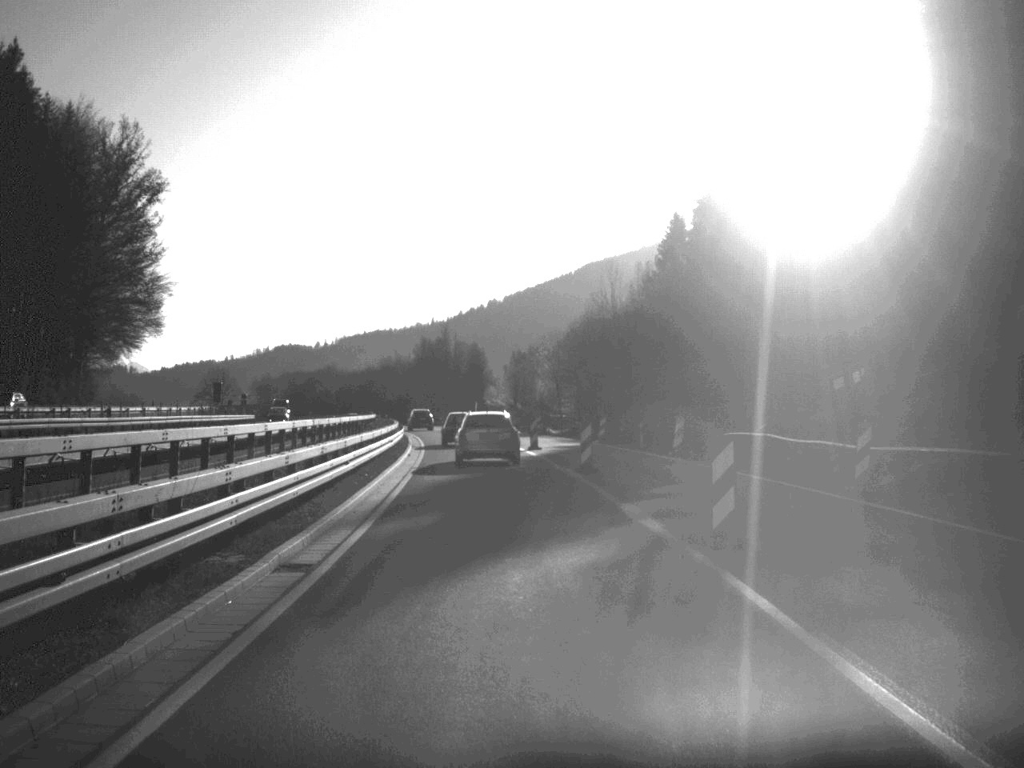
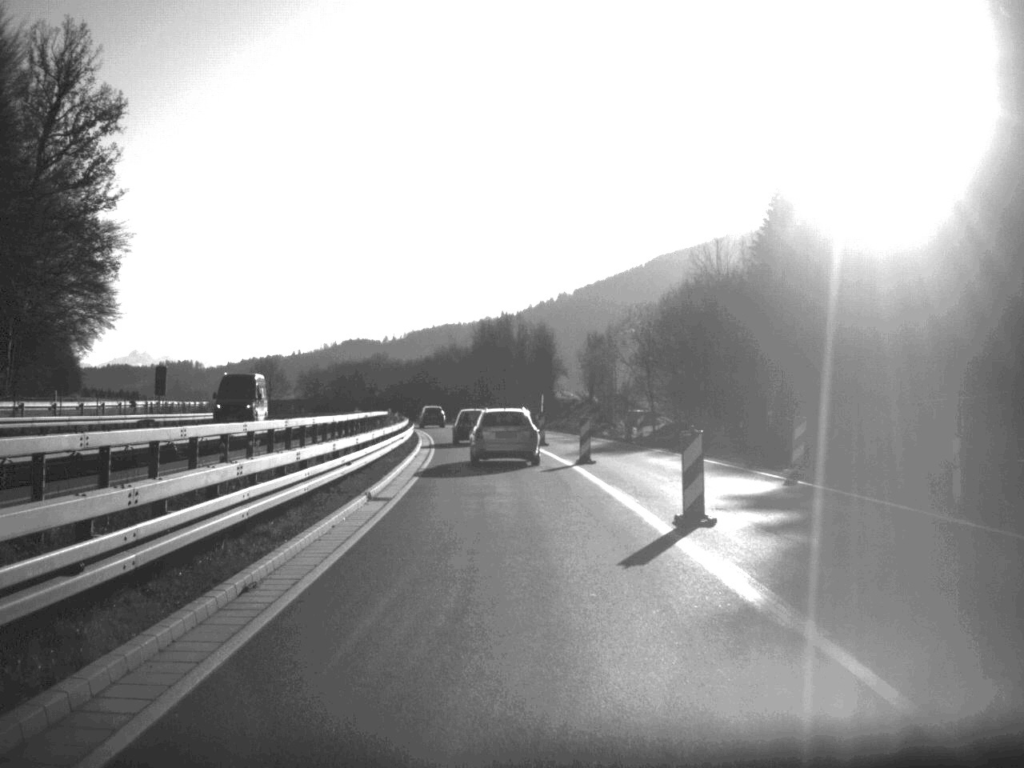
(-0.9, +31.7) m; -3°
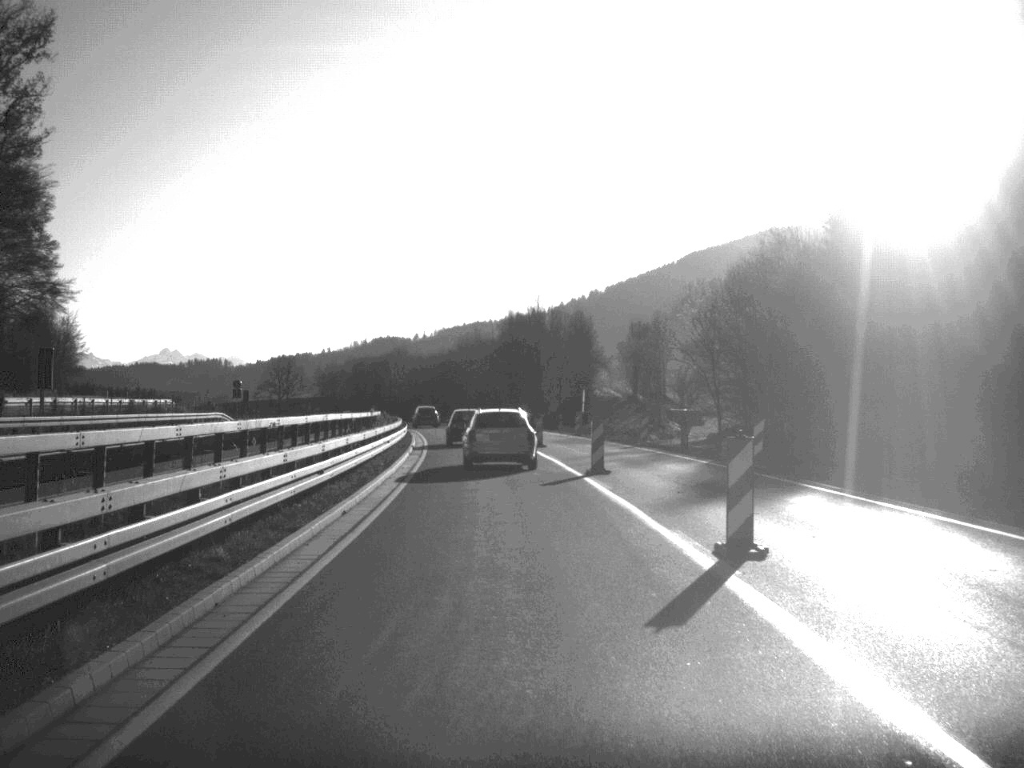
(-0.3, +20.6) m; -1°
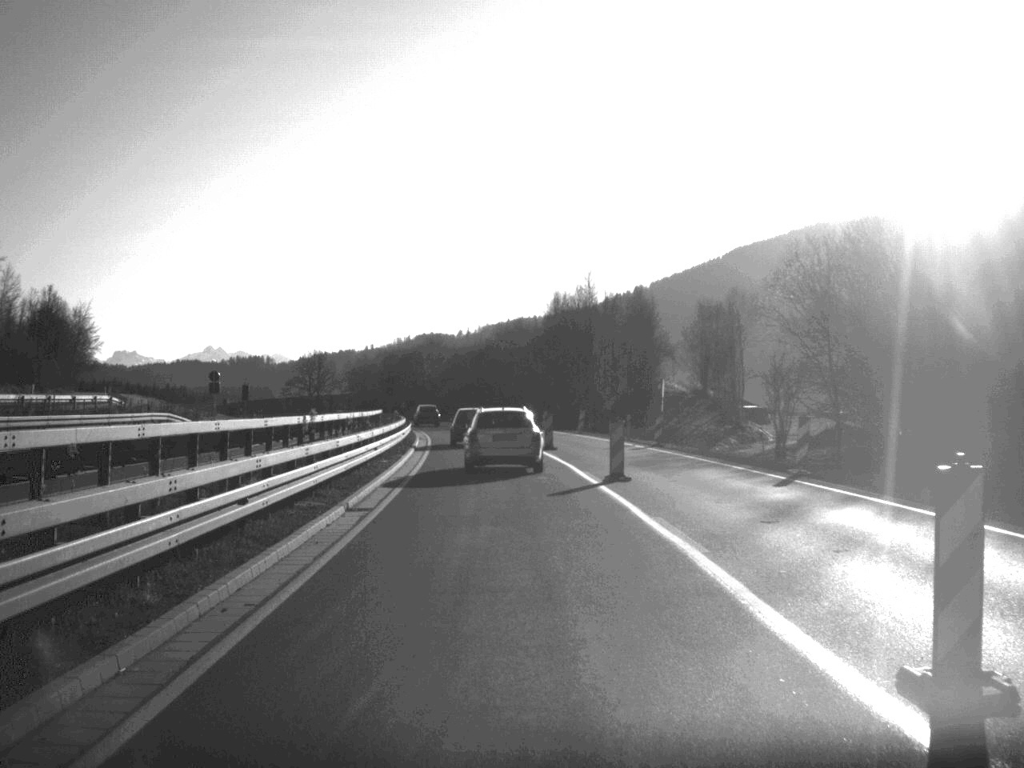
(-0.4, +22.1) m; -2°
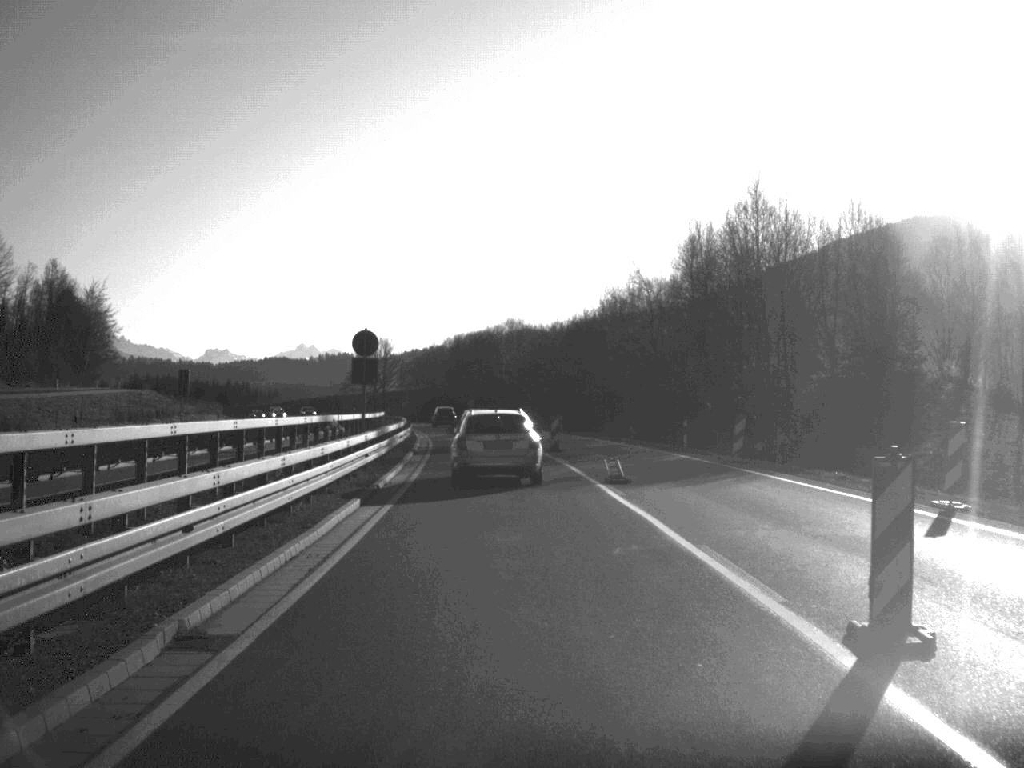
(-1.9, +50.6) m; -4°
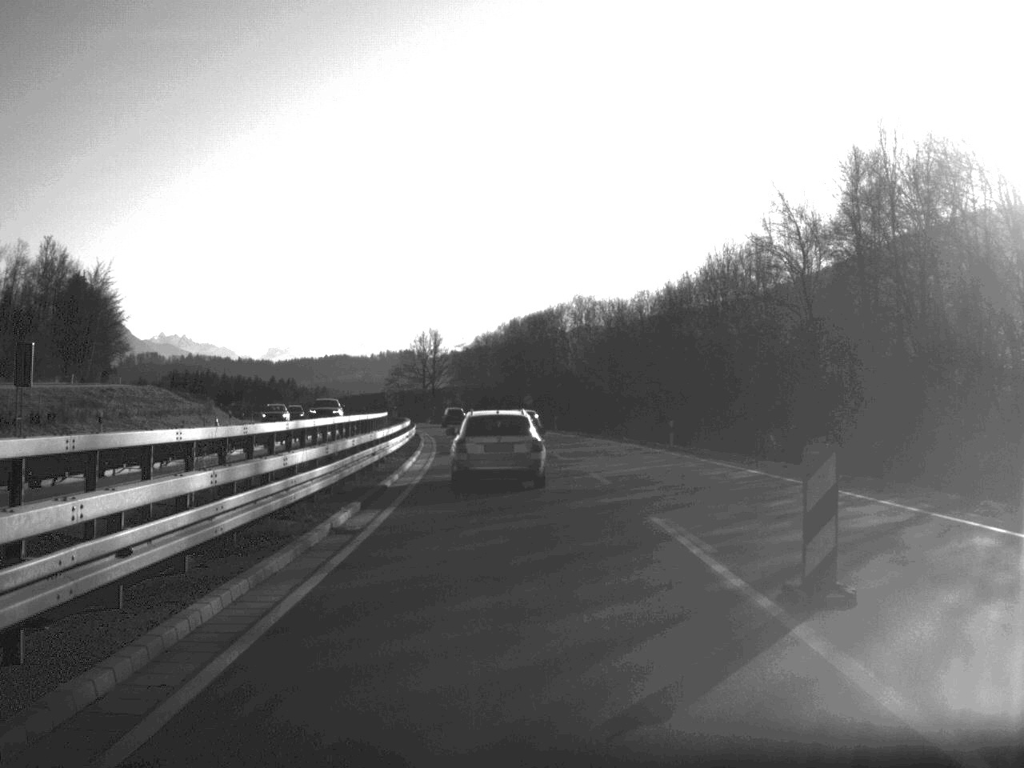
(-0.8, +32.2) m; -3°
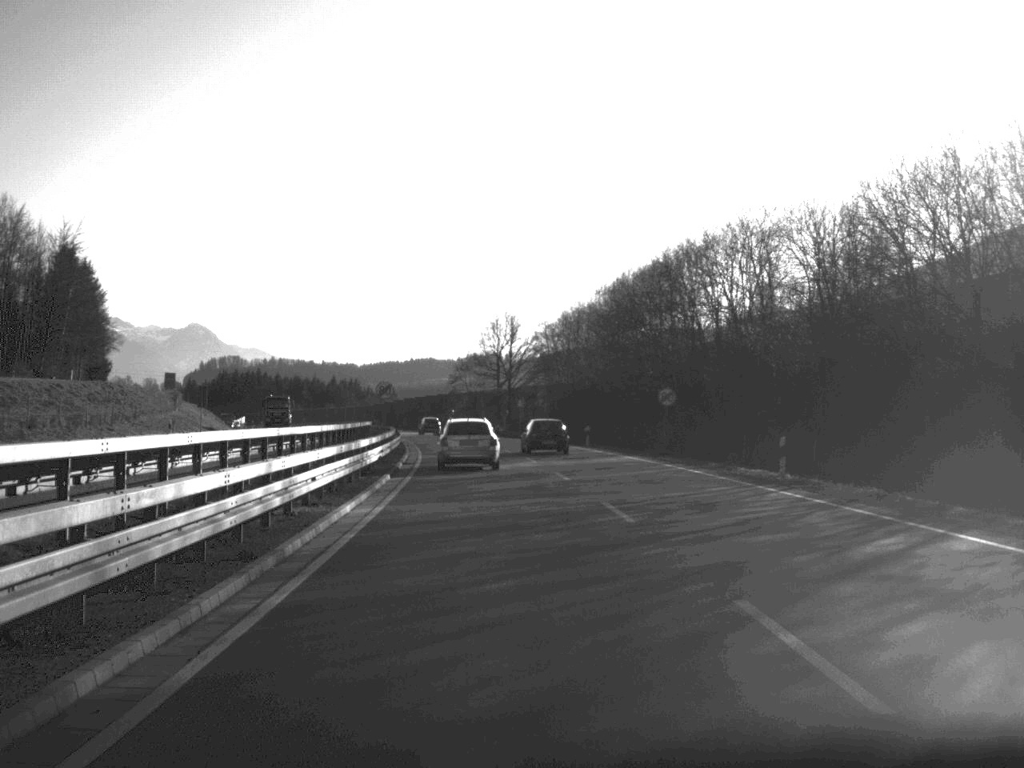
(-1.8, +54.3) m; -4°
